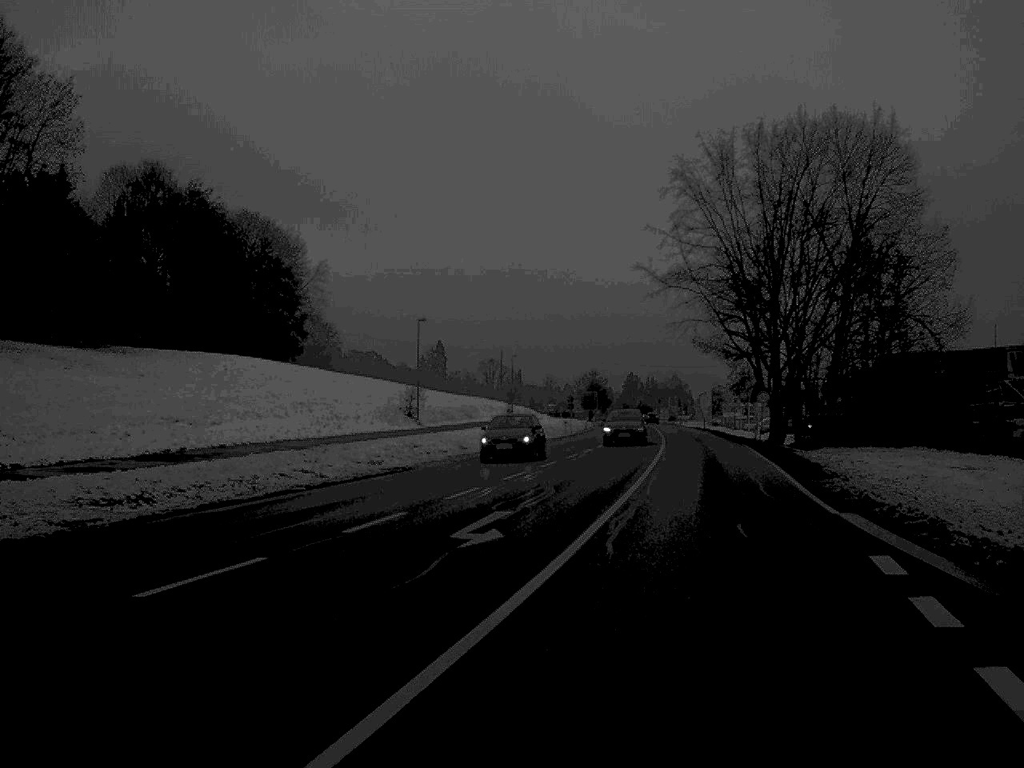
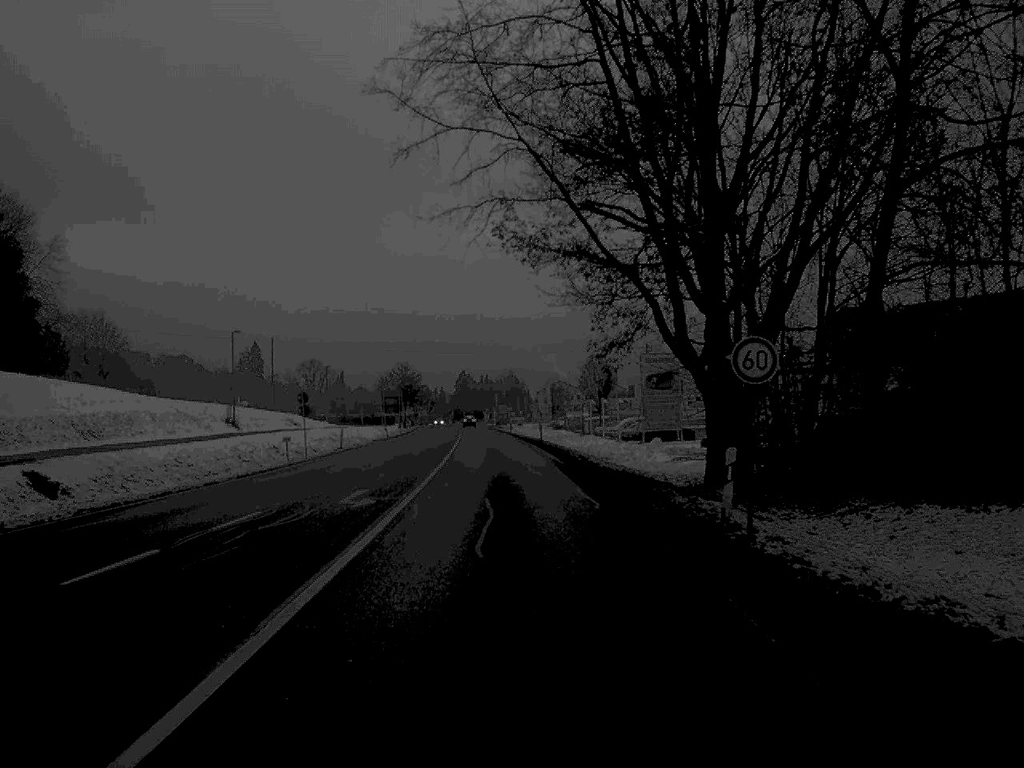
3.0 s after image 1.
(+6.2, +45.7) m; +7°
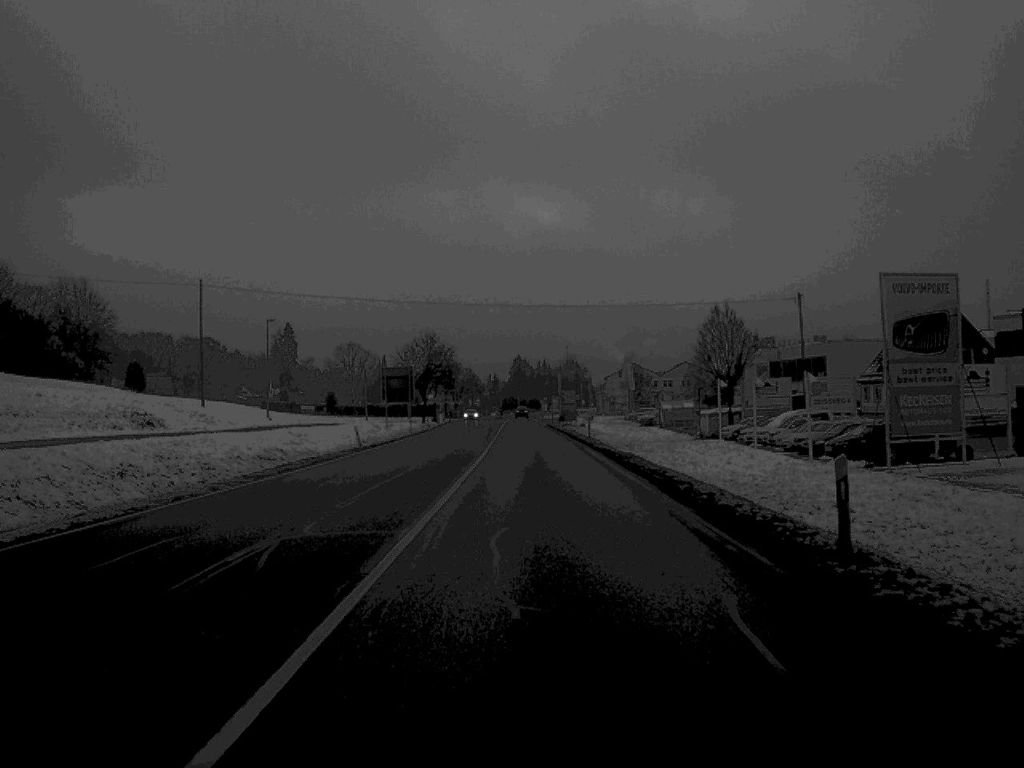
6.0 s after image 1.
(-1.6, +54.4) m; -3°
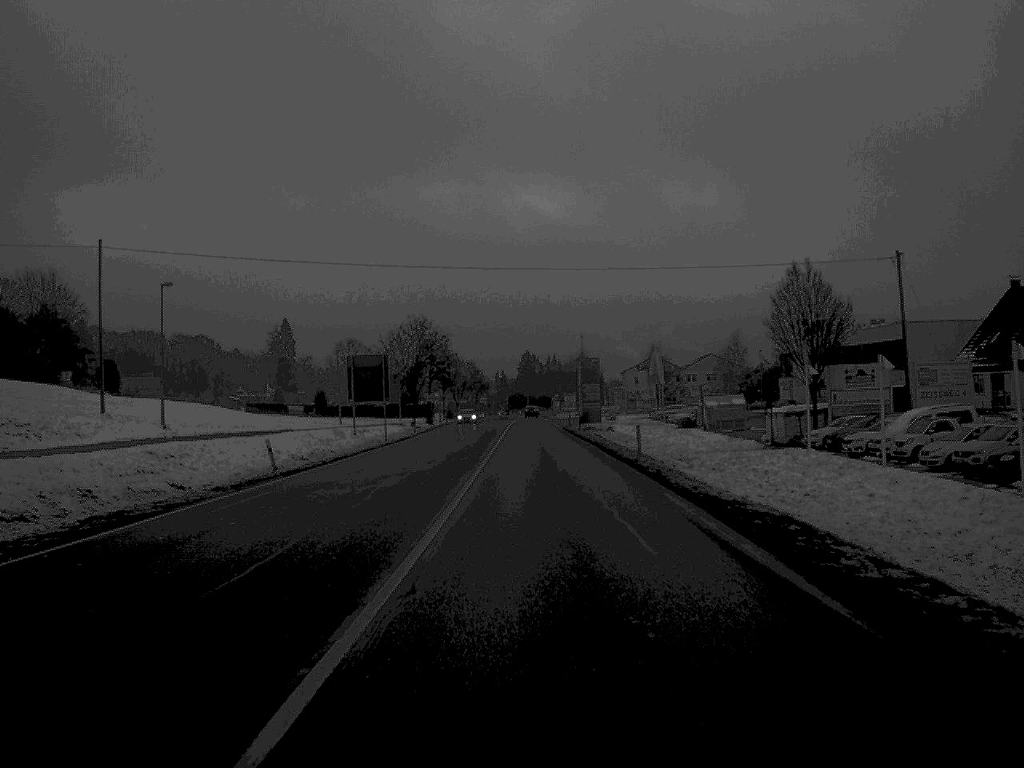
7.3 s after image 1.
(-0.1, +23.2) m; 0°
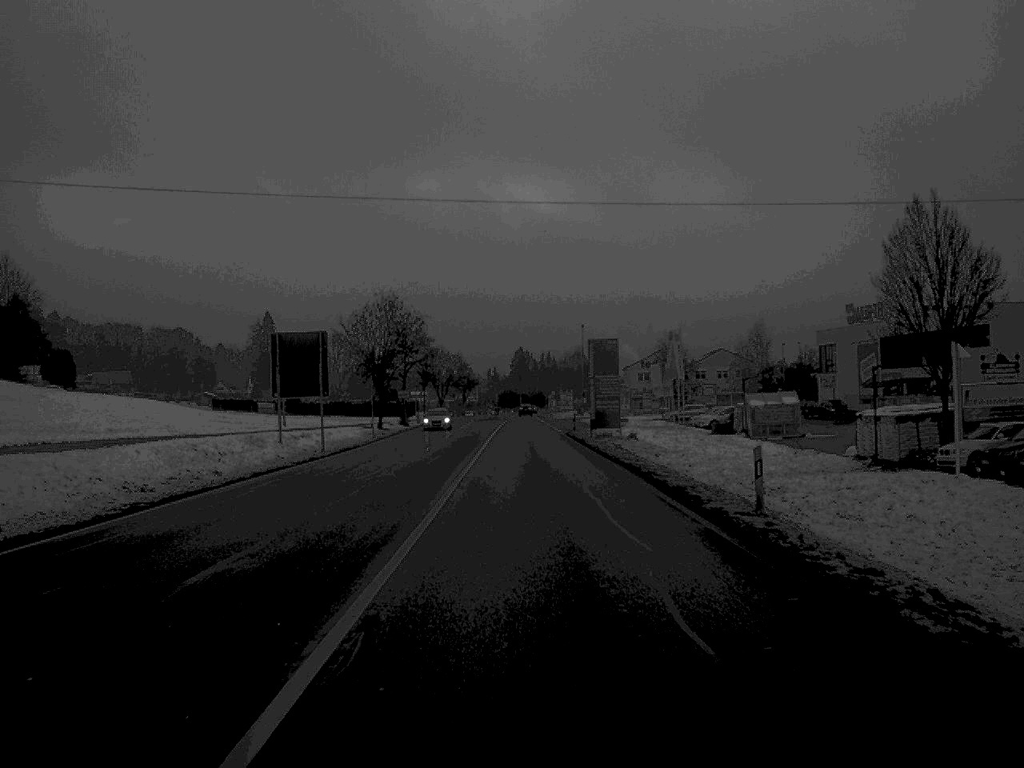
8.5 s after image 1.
(0.0, +21.1) m; 0°
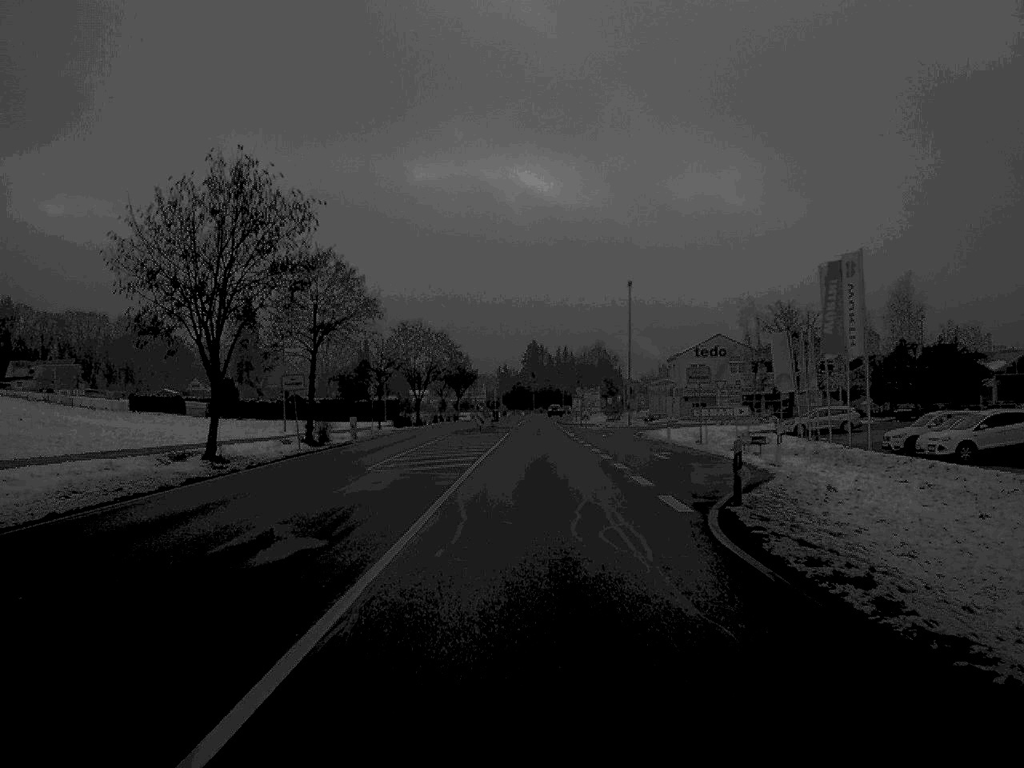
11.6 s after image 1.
(-0.2, +53.5) m; -1°
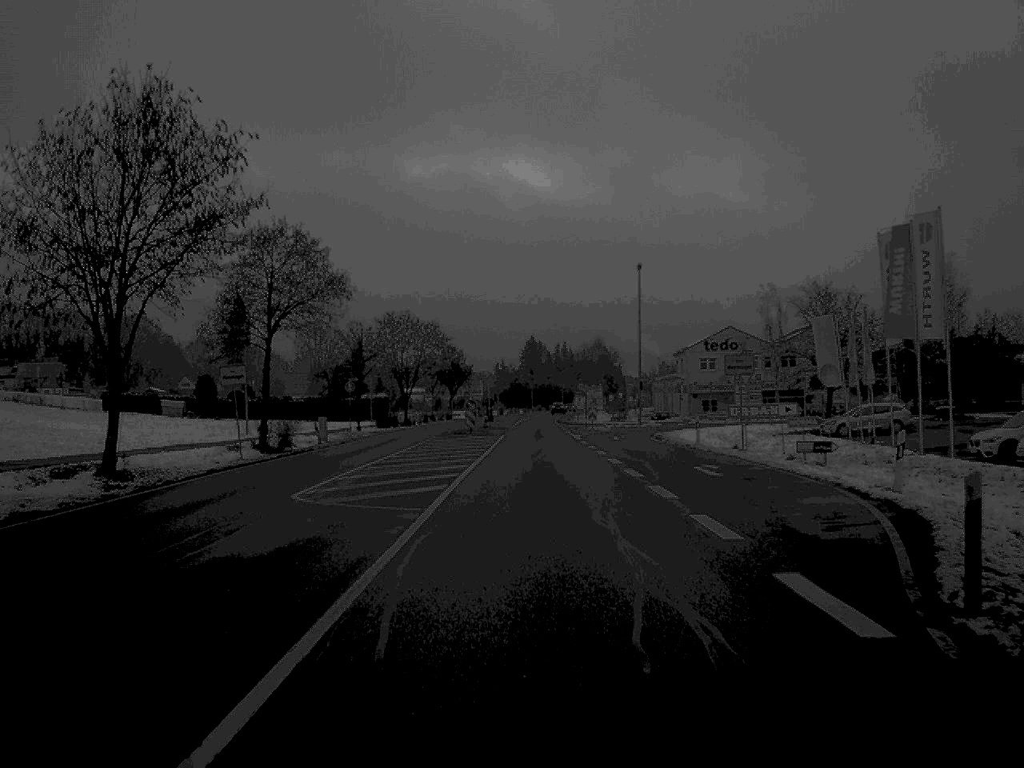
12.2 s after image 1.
(0.0, +10.2) m; 0°
